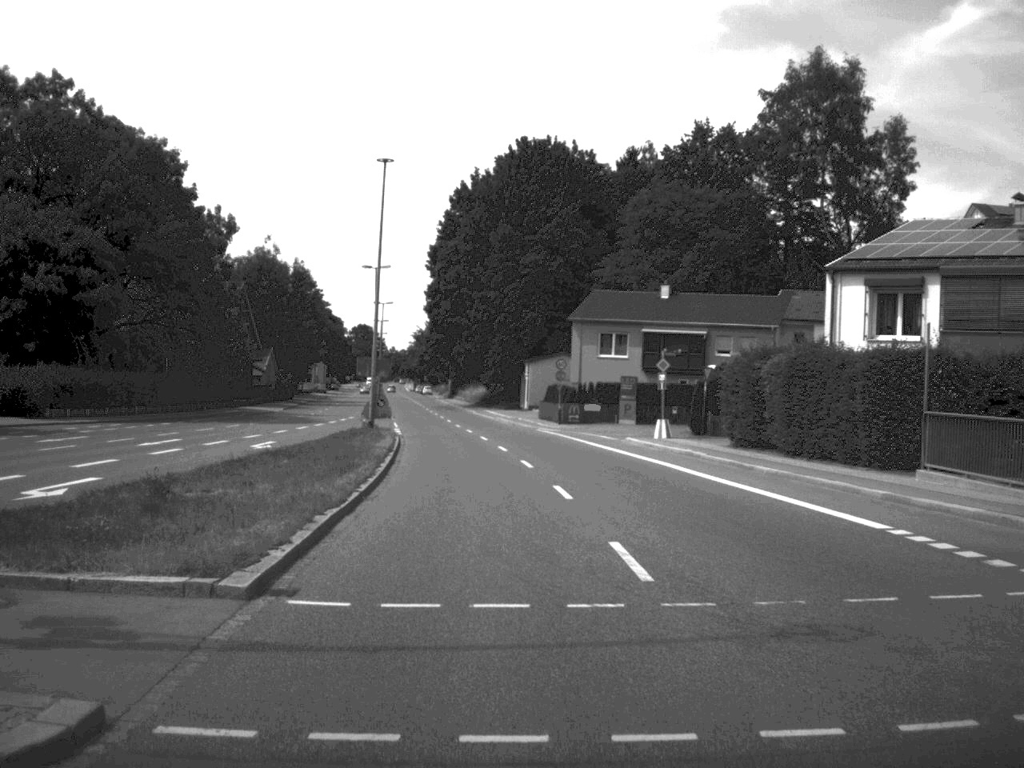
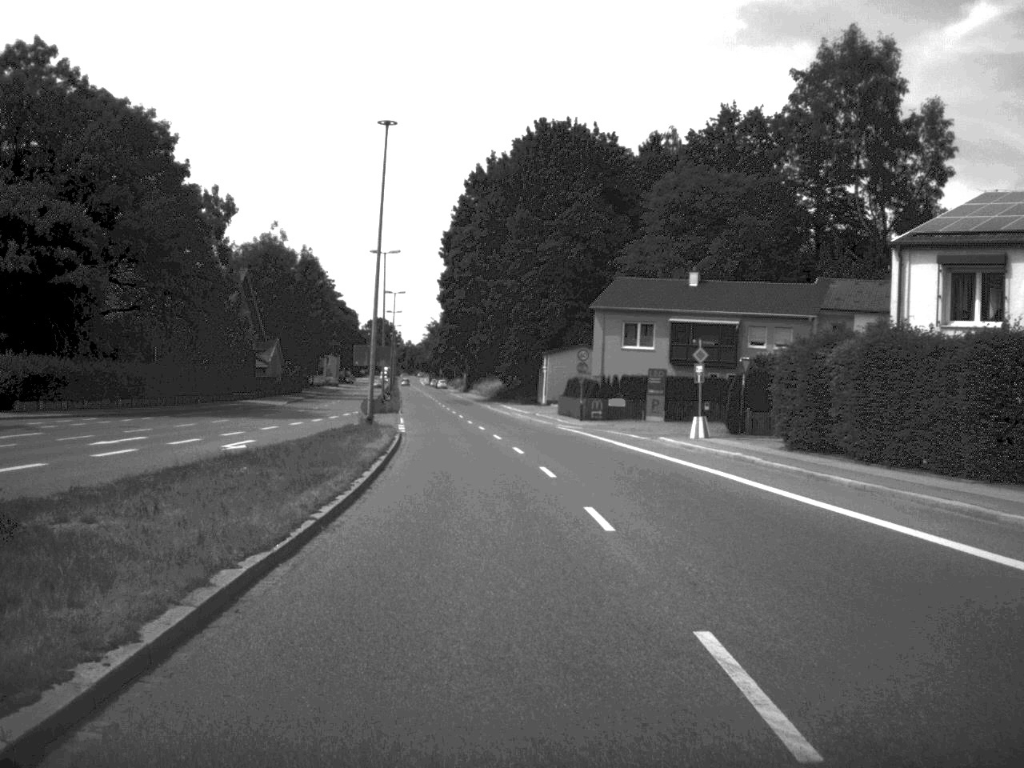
(0.0, +5.6) m; -1°
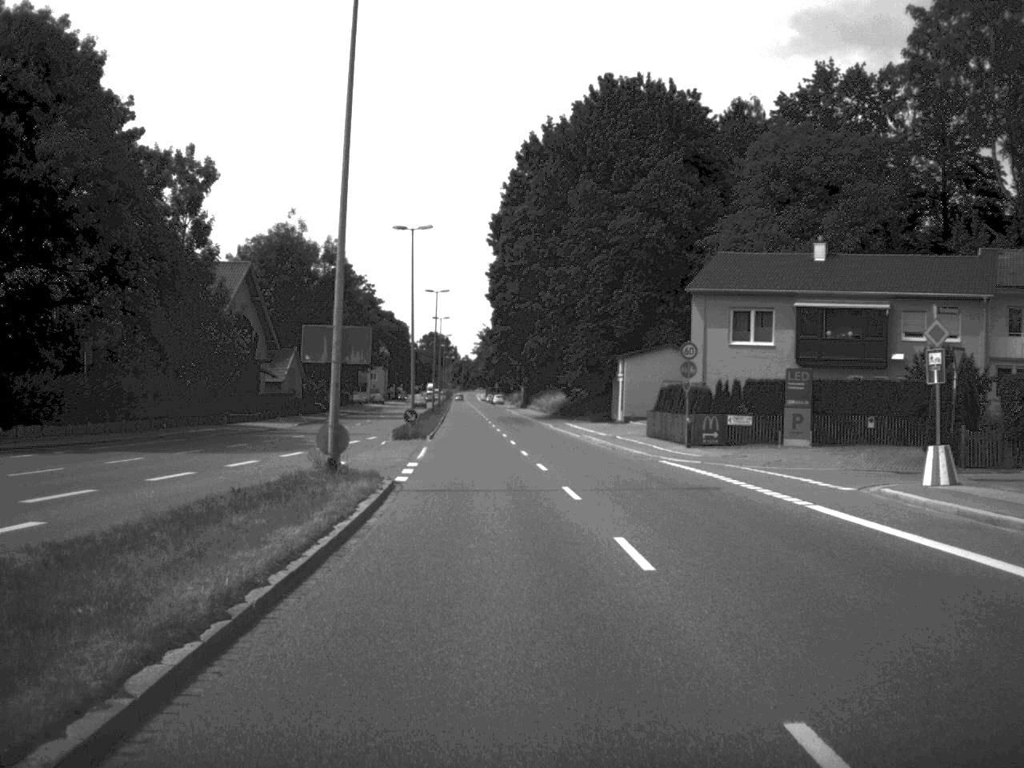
(-0.6, +19.7) m; -3°
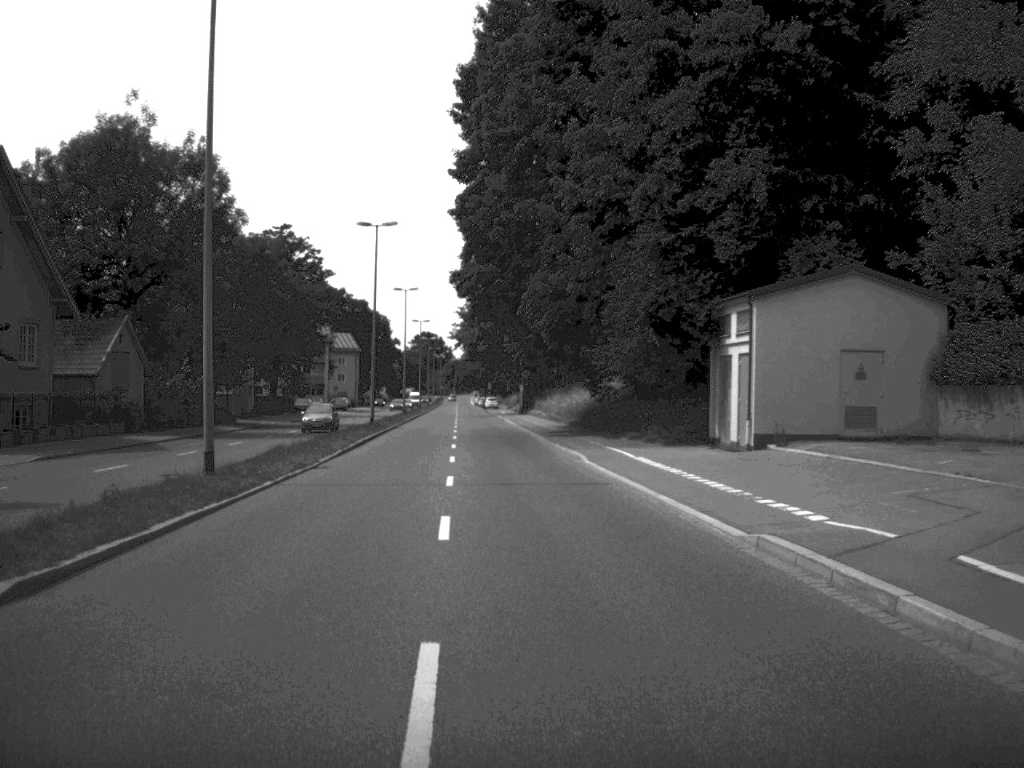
(+0.1, +42.2) m; 0°
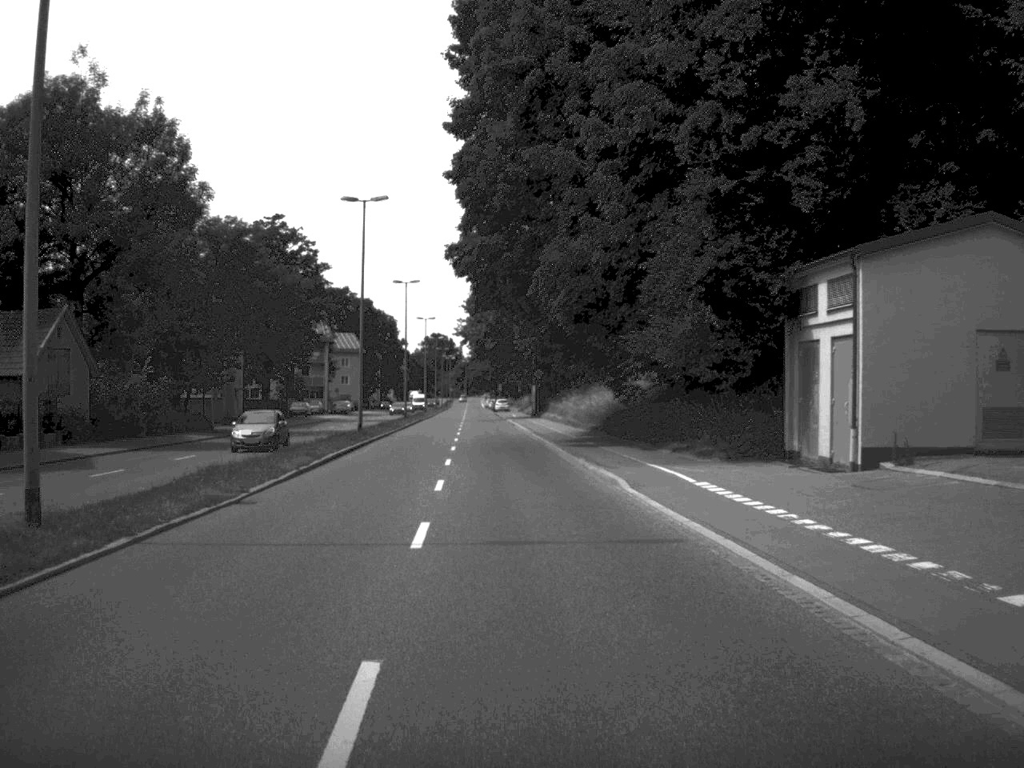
(0.0, +9.2) m; -1°
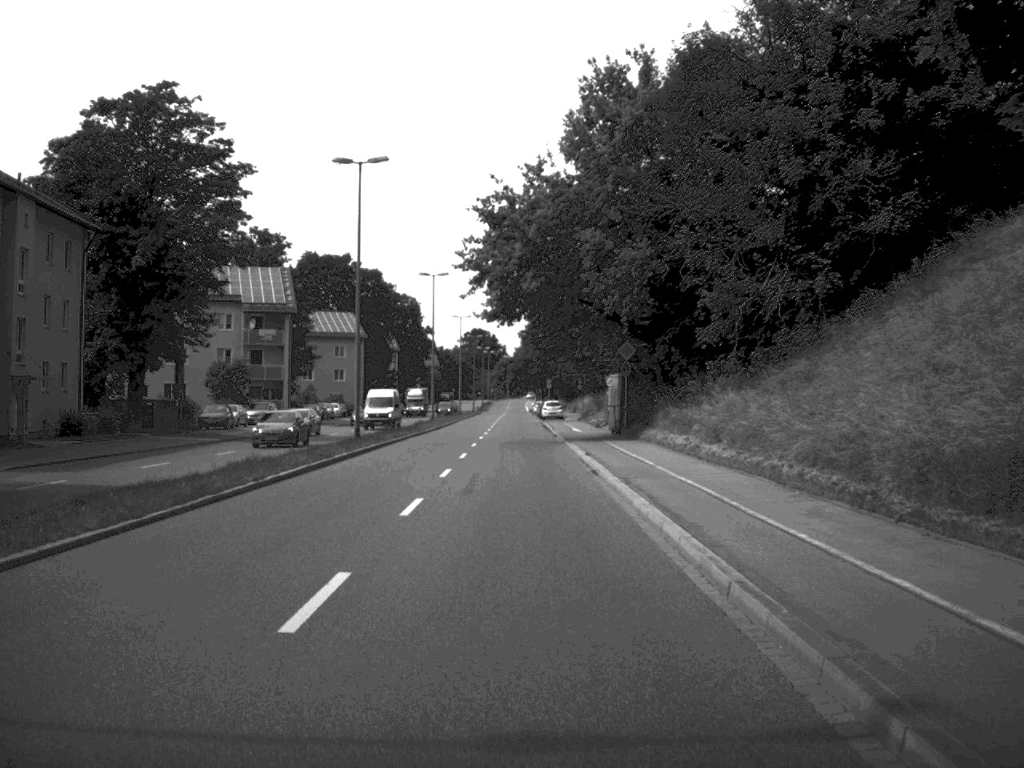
(-1.1, +49.3) m; -2°
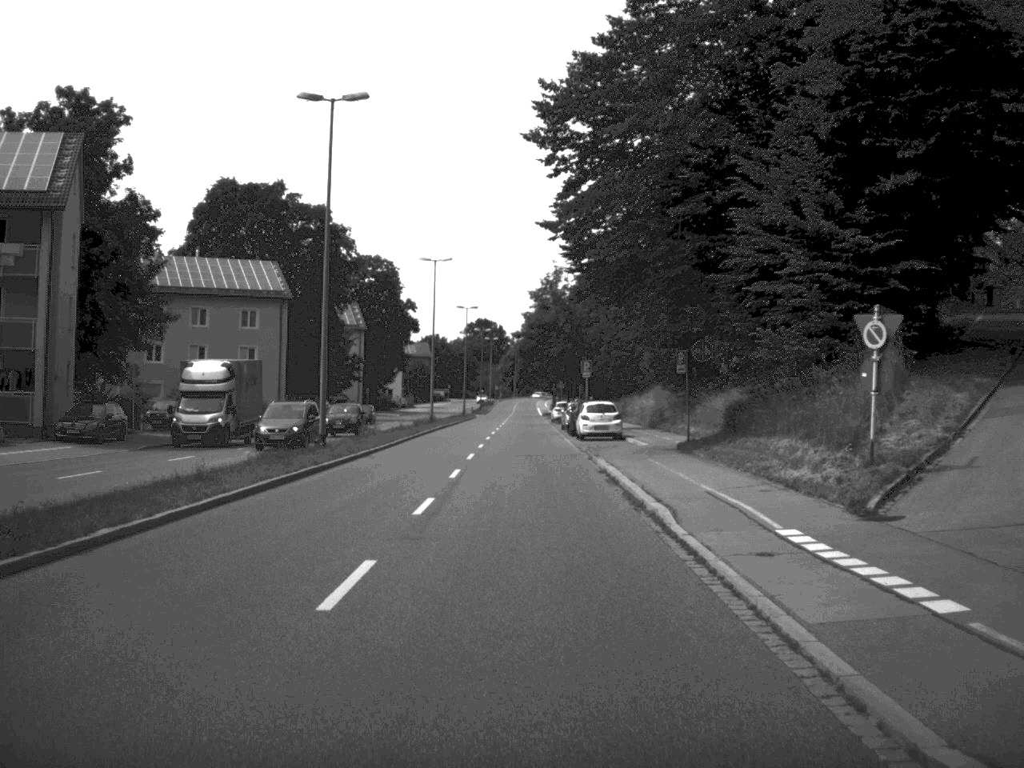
(-0.3, +51.4) m; 0°
